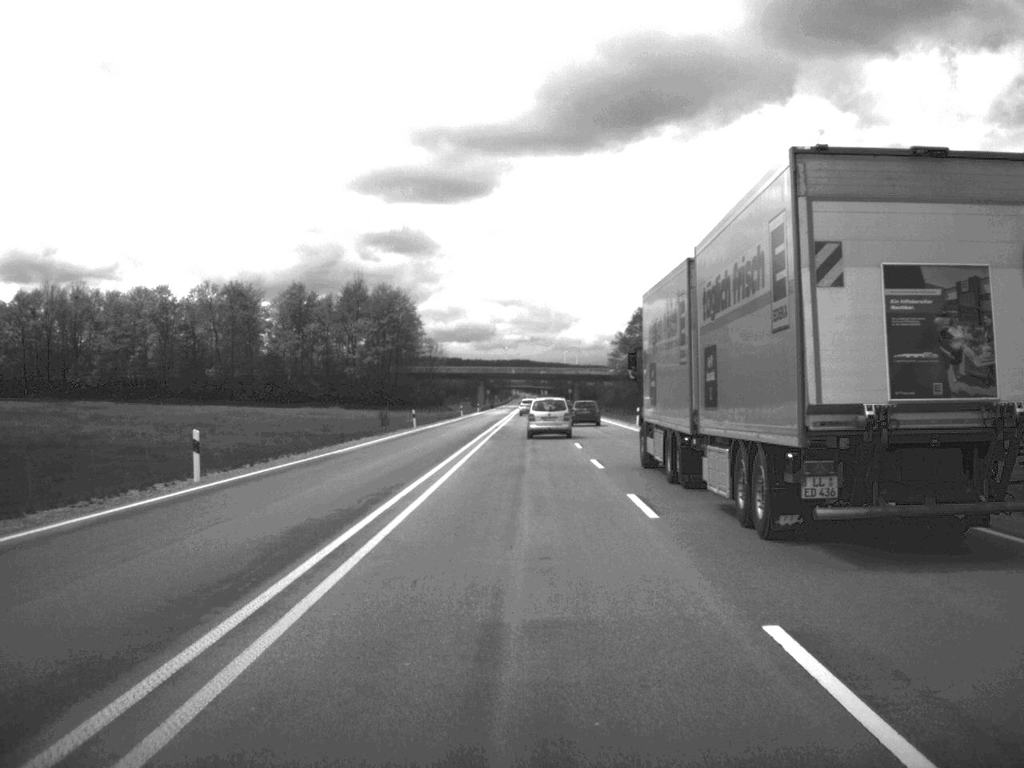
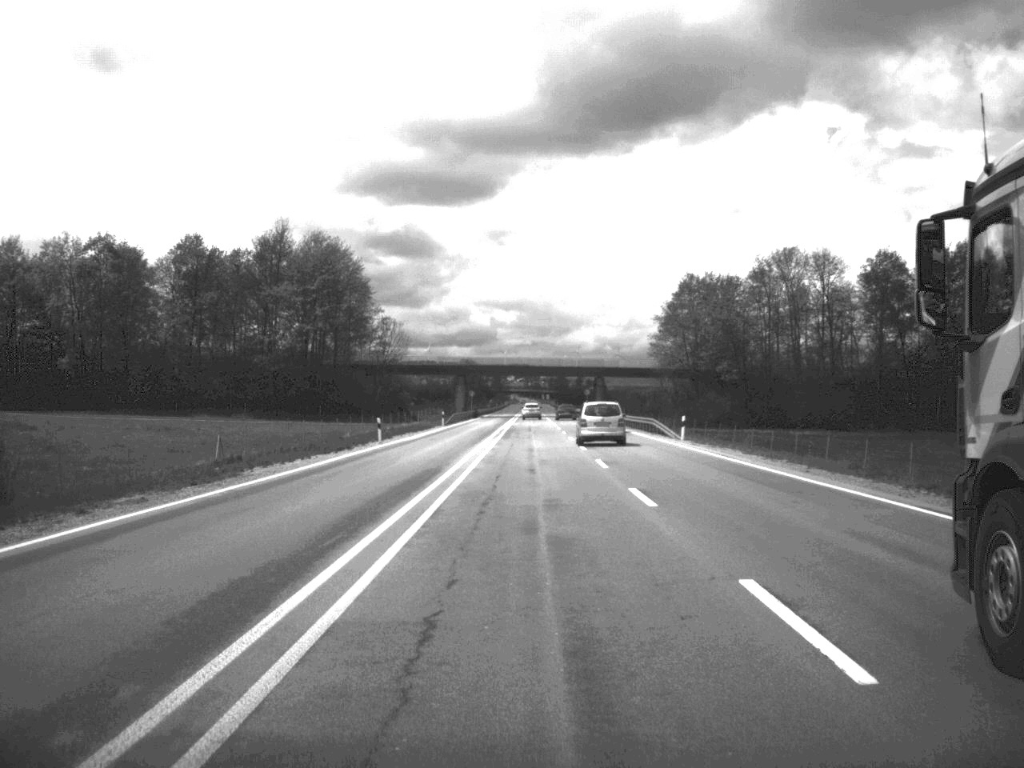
(-0.1, +69.2) m; 0°
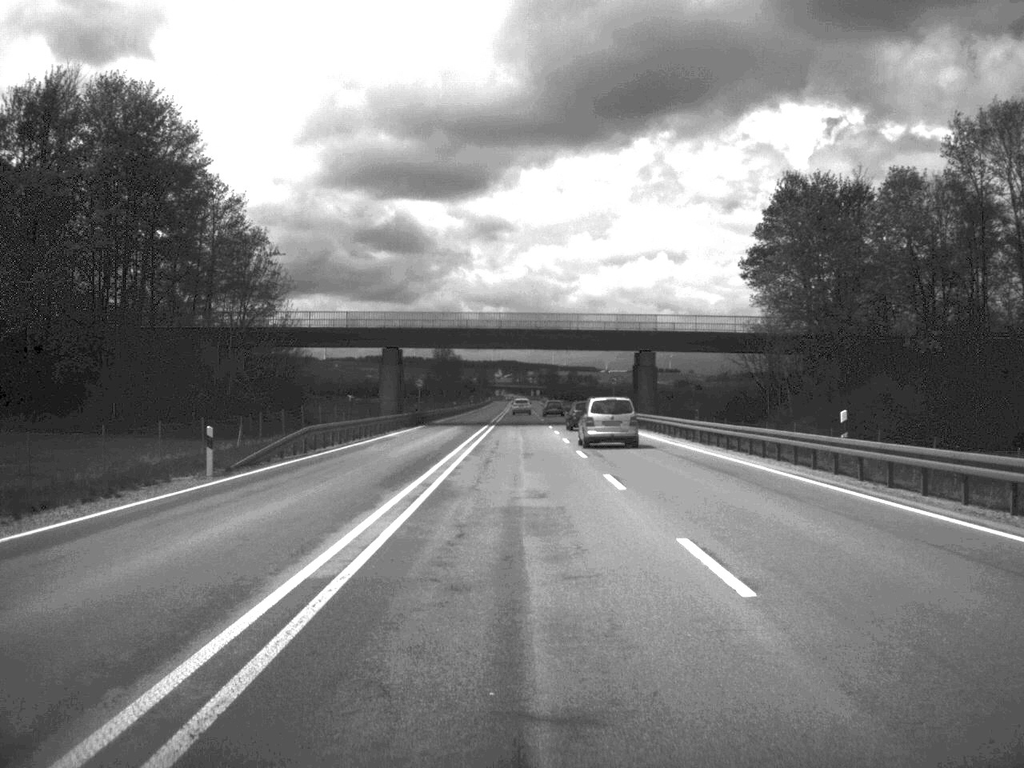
(+0.2, +68.7) m; 0°
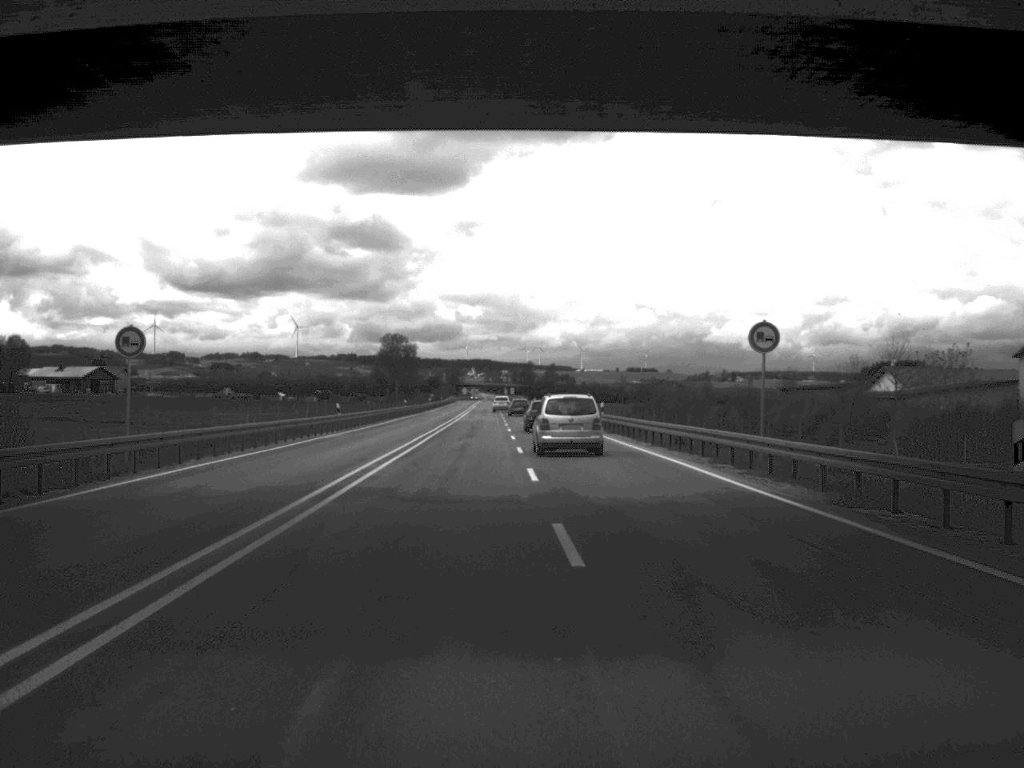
(+0.5, +69.9) m; +1°
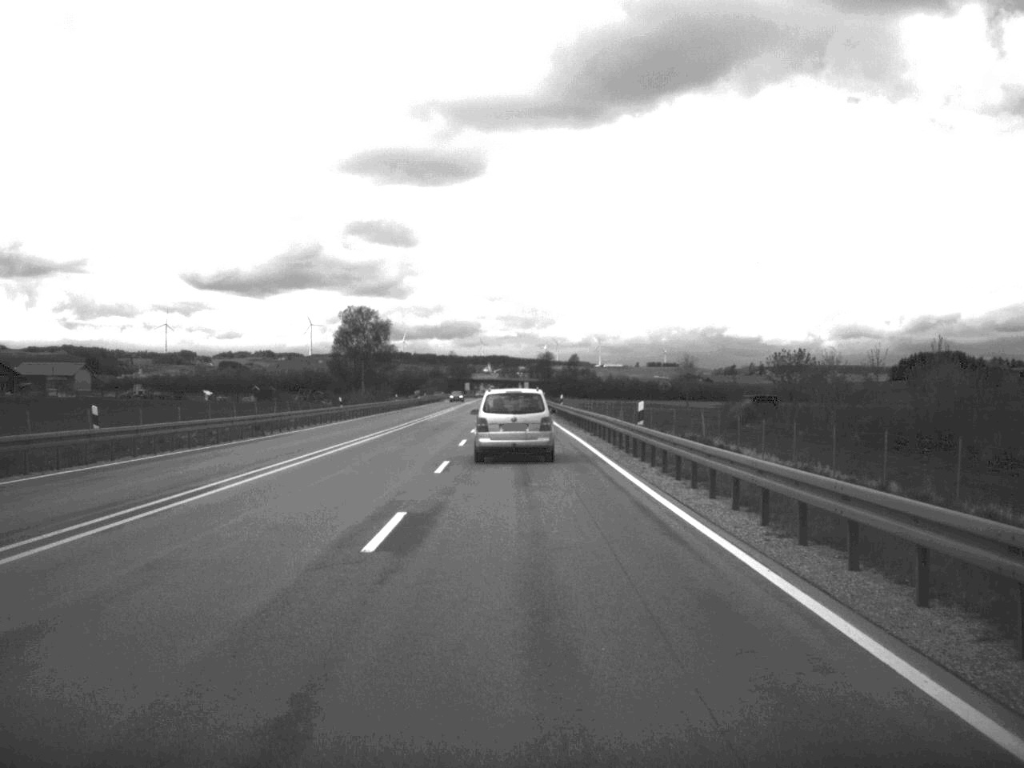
(0.0, +82.7) m; -1°
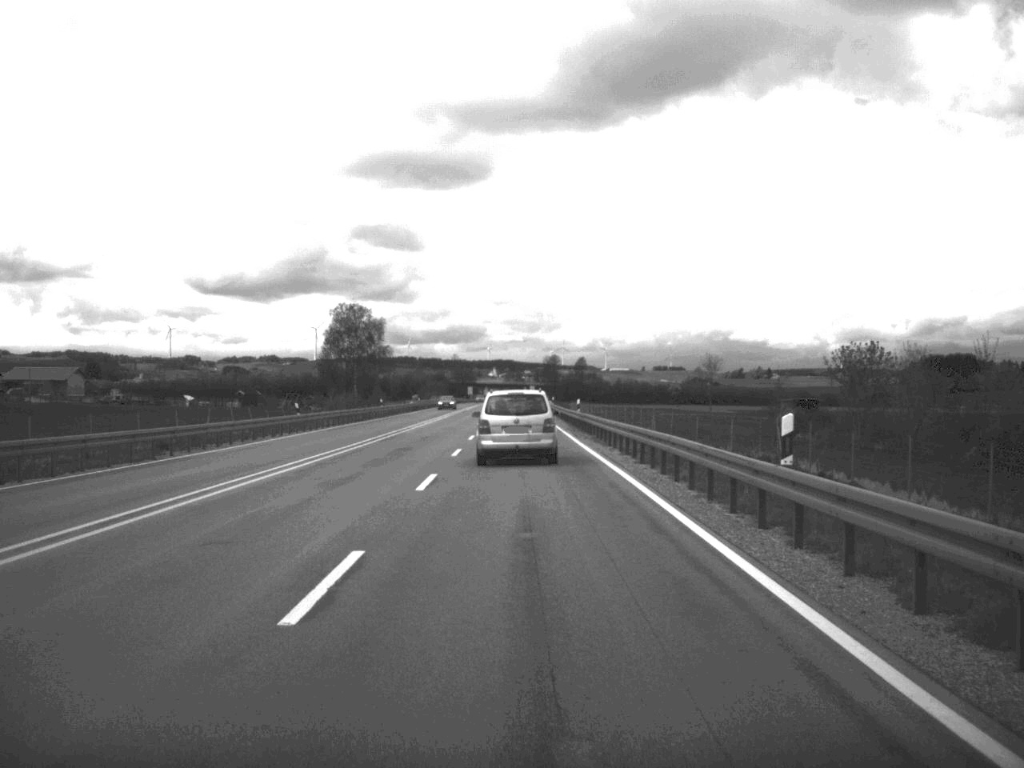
(-0.1, +16.0) m; 0°
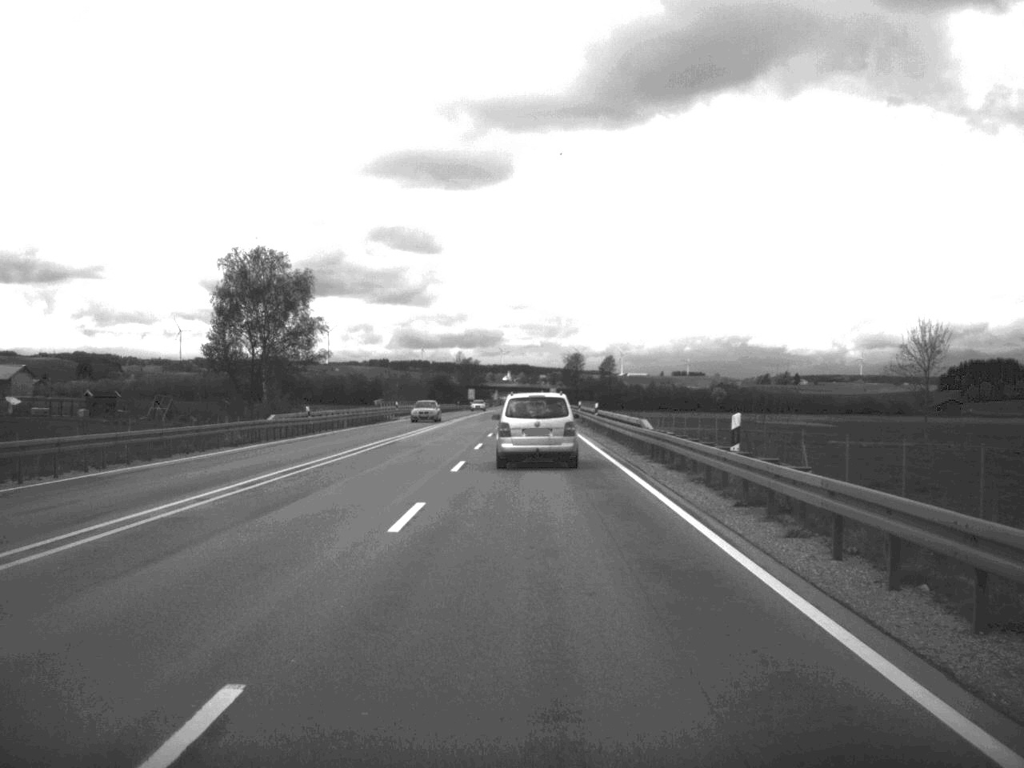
(-0.9, +77.7) m; -1°
